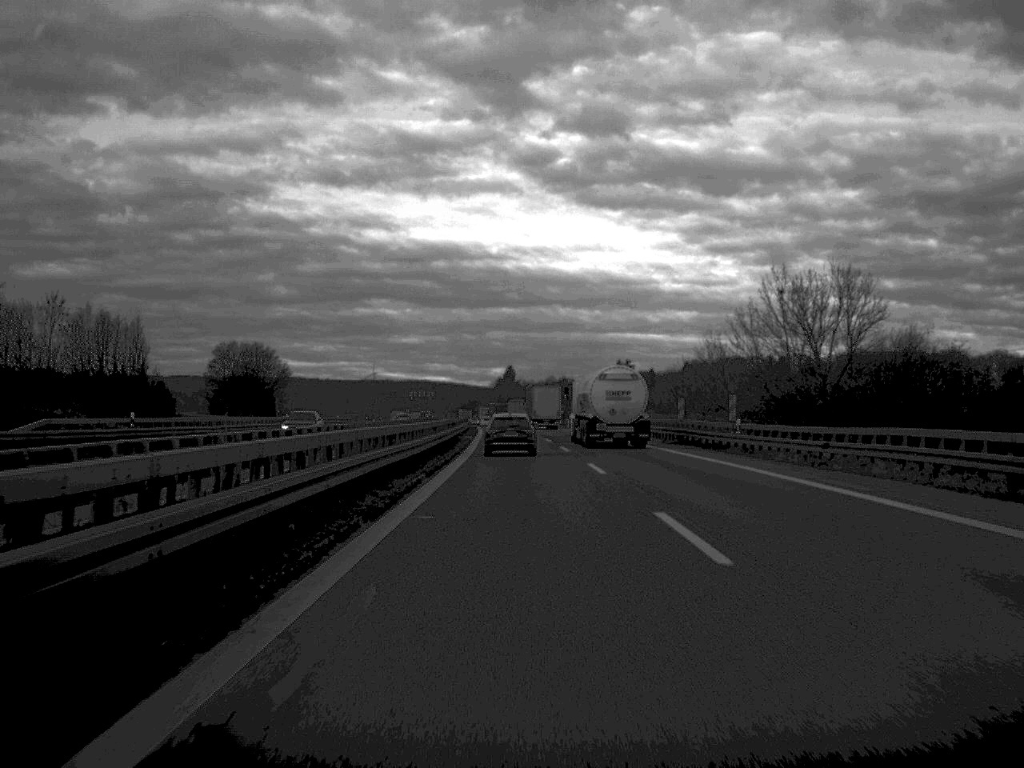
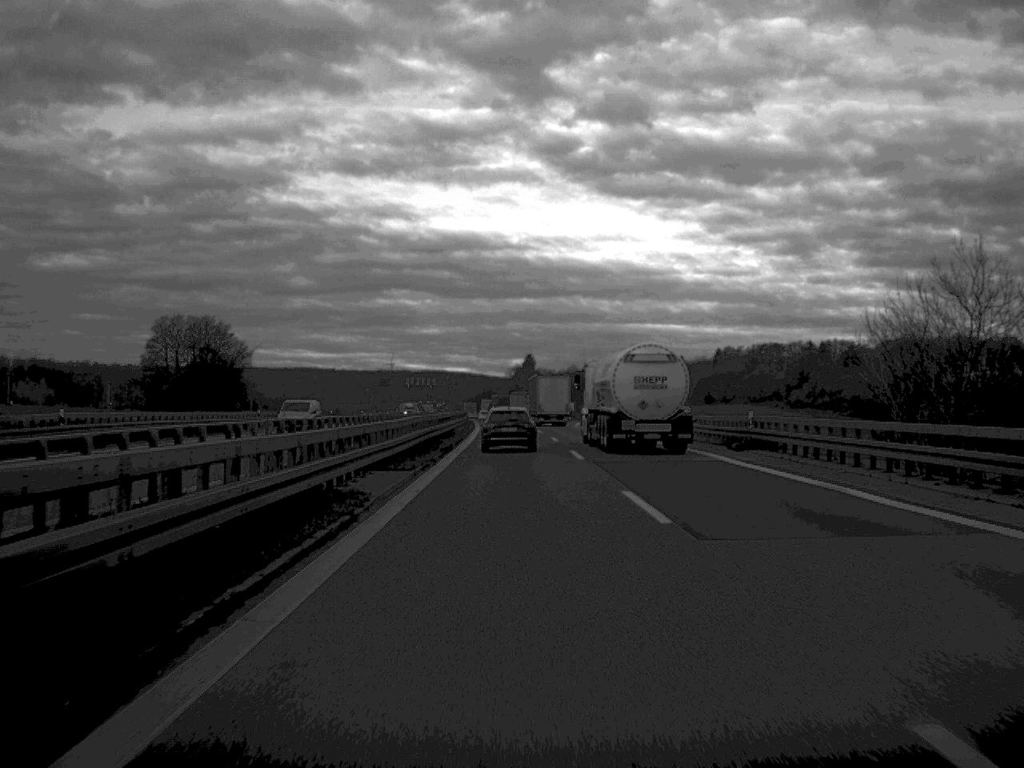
(-0.3, +48.3) m; -1°
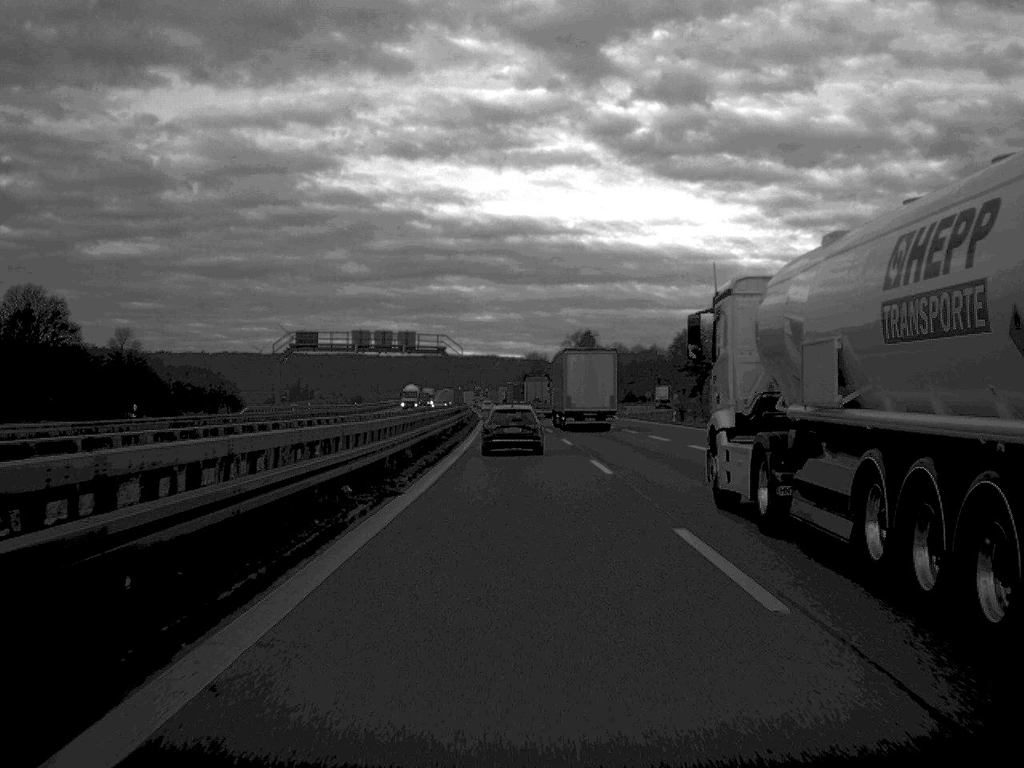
(-2.4, +116.0) m; -2°
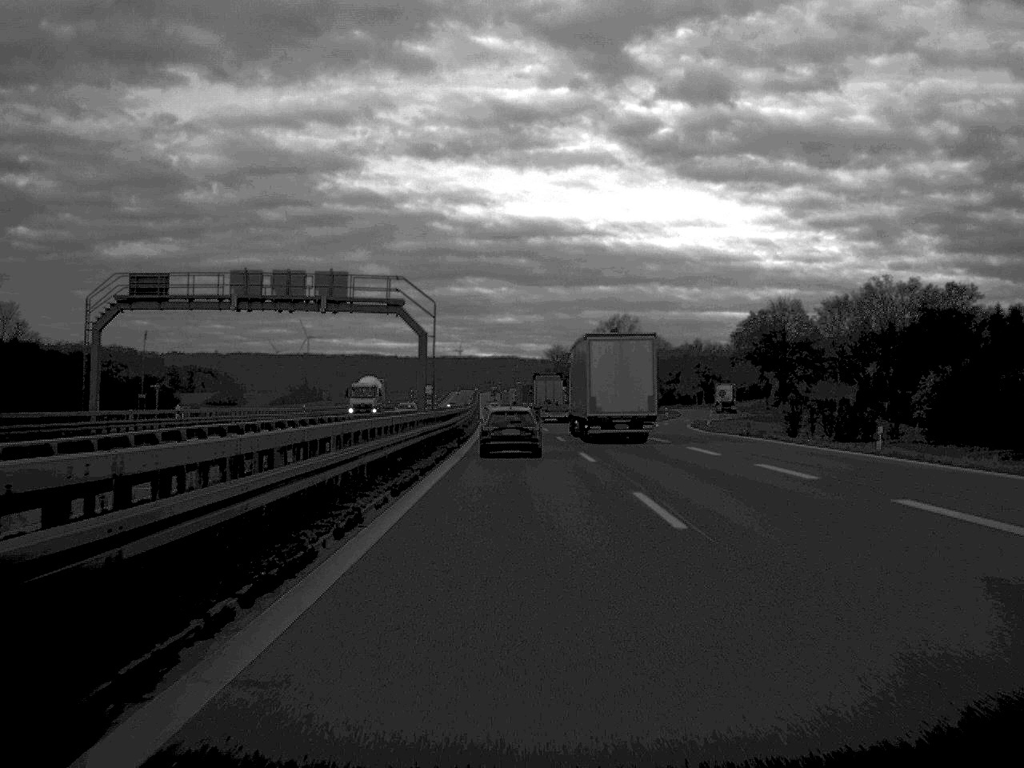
(-0.4, +47.5) m; -1°
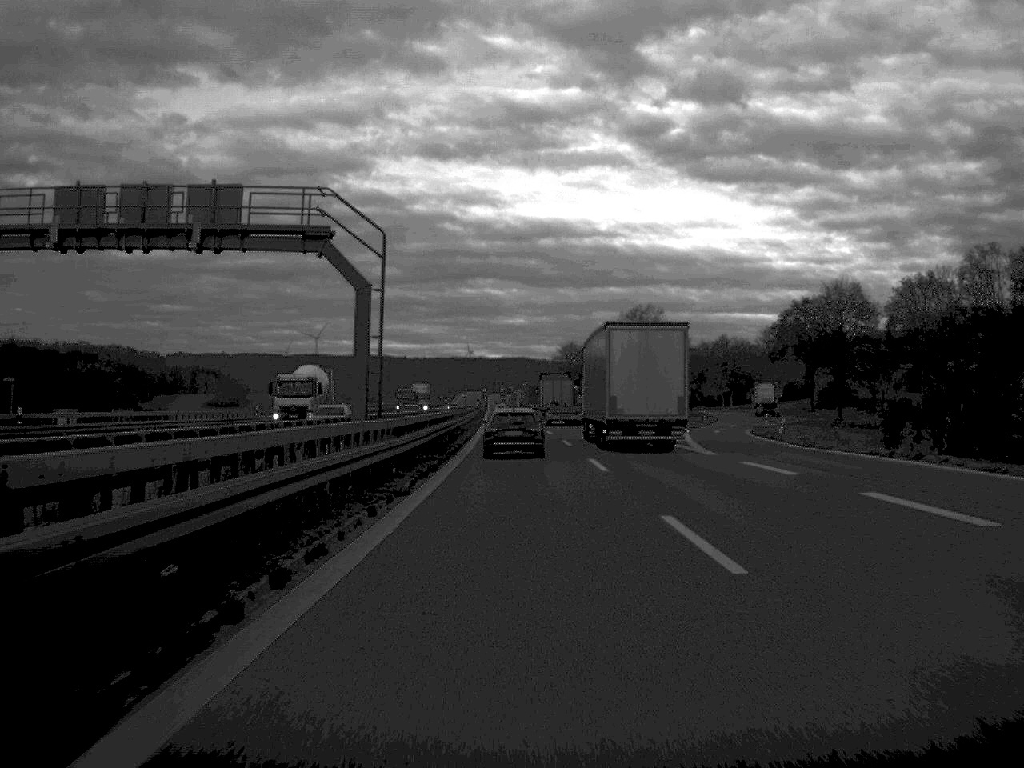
(-0.1, +22.1) m; 0°
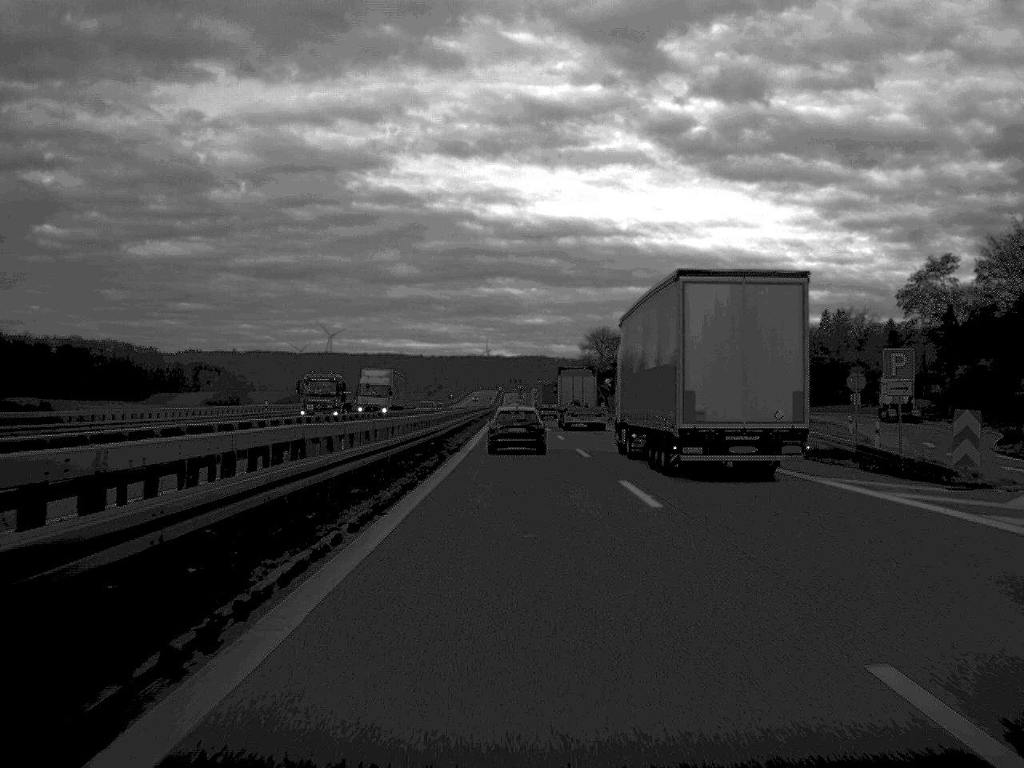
(-0.3, +46.1) m; -1°
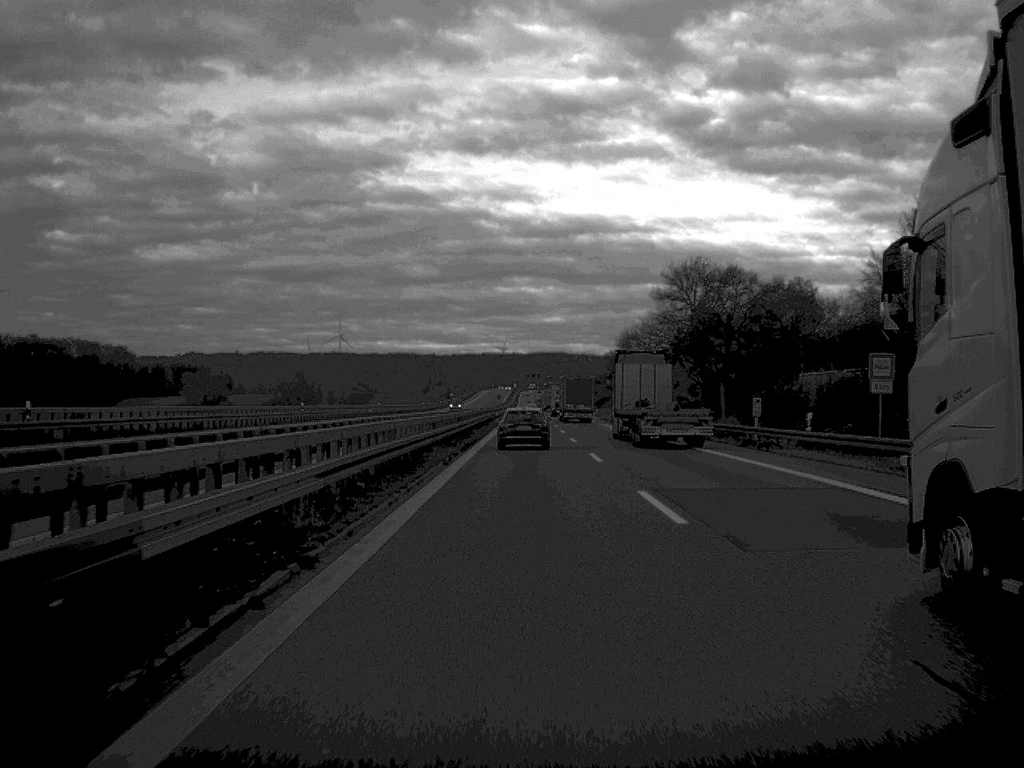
(-0.9, +91.6) m; -1°
